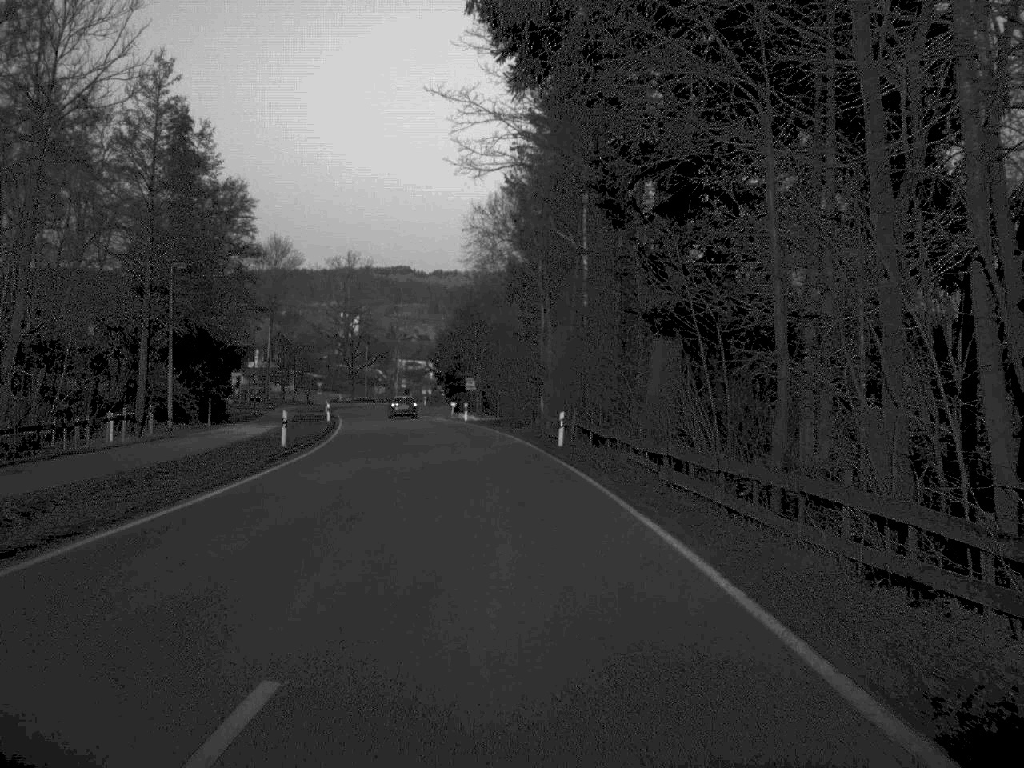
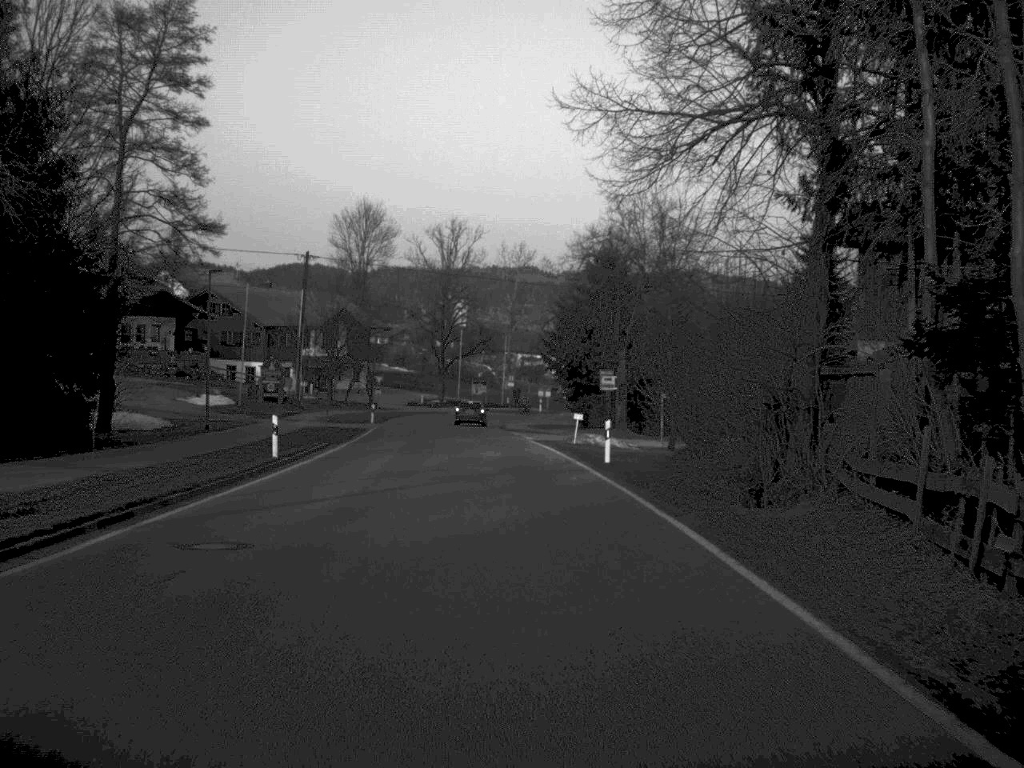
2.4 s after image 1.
(-2.1, +42.3) m; -6°
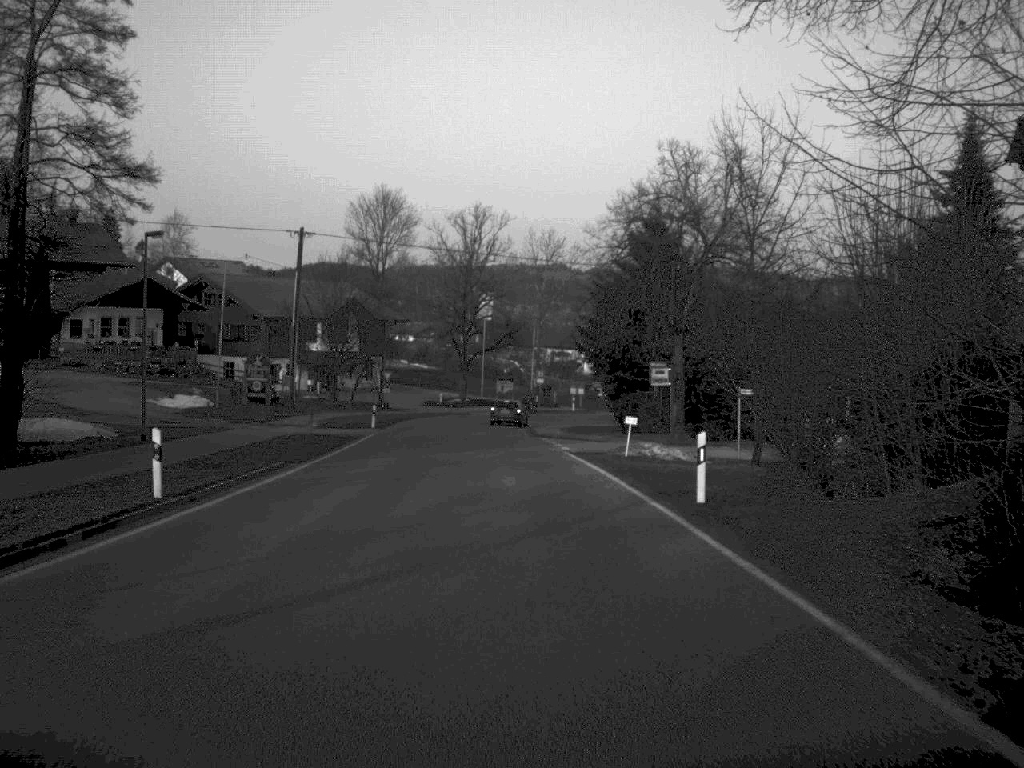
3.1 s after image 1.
(-0.1, +11.8) m; -1°
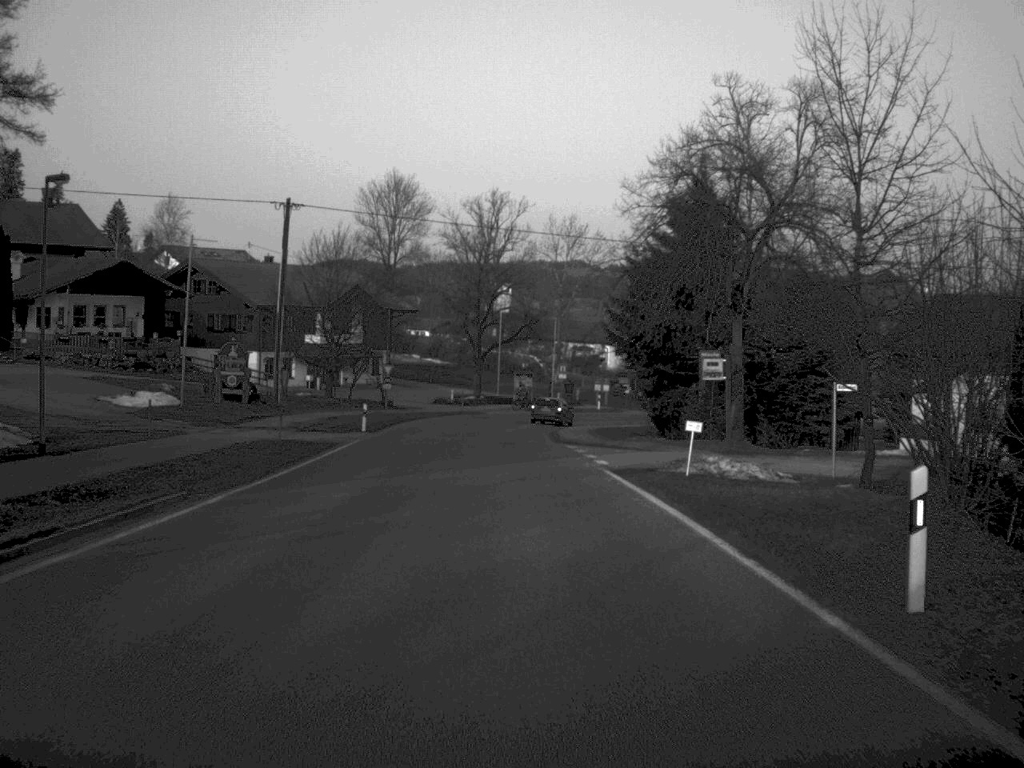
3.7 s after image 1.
(-0.1, +9.6) m; -1°
